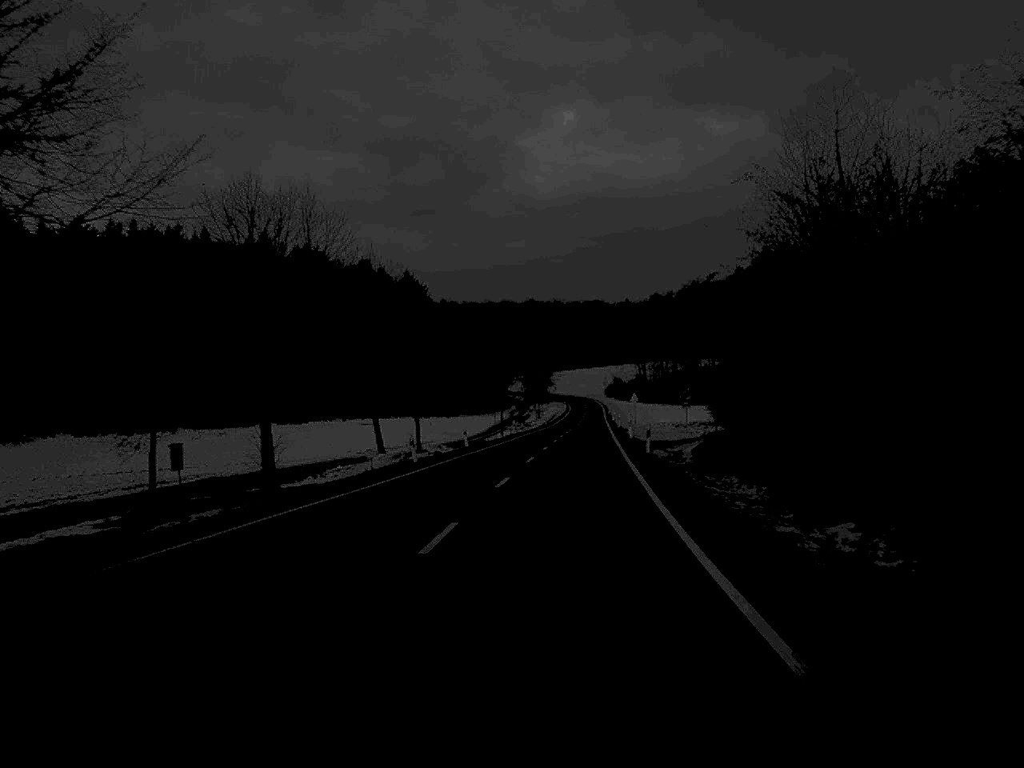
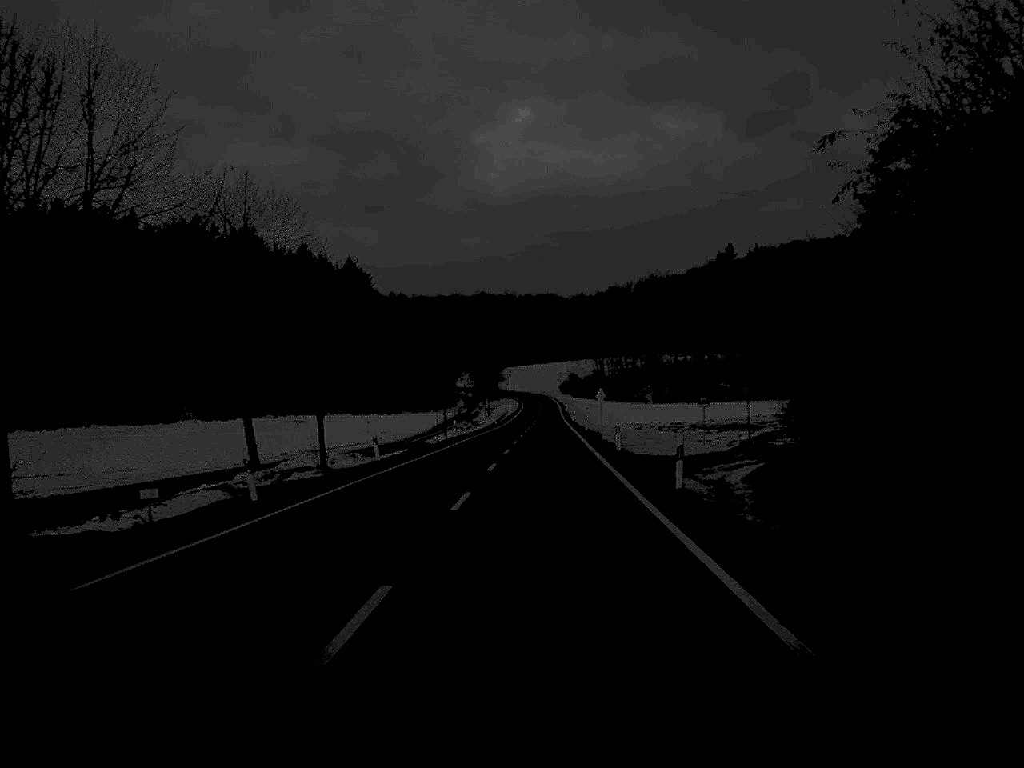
(+0.4, +18.3) m; +2°
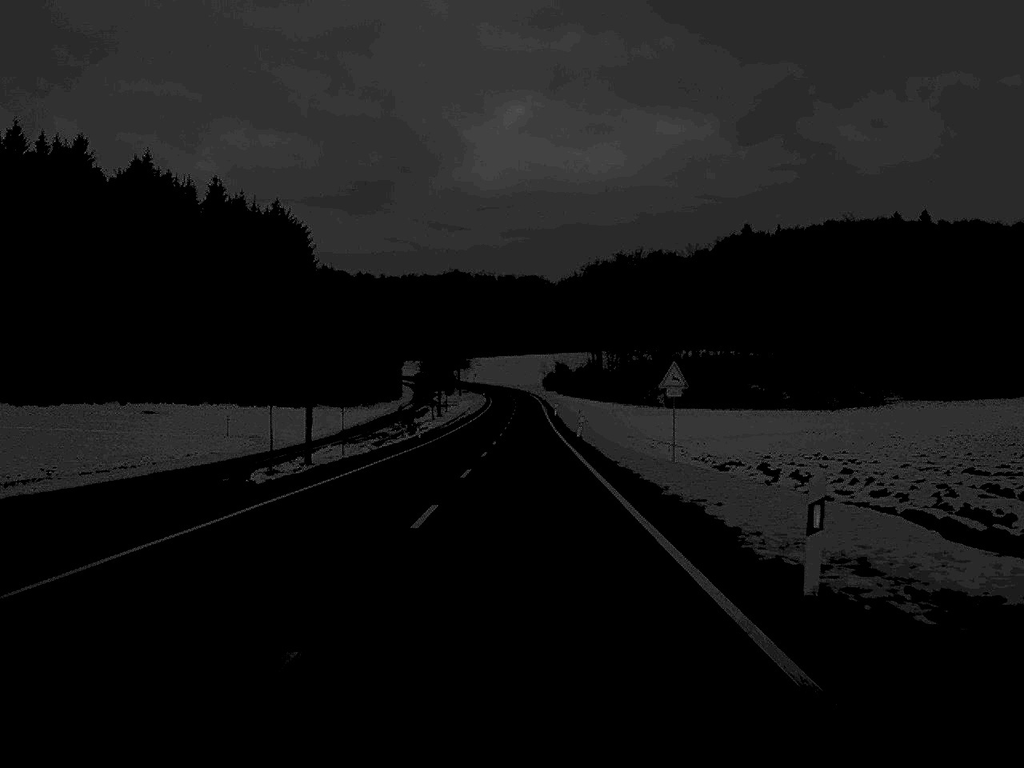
(+1.0, +62.8) m; +1°
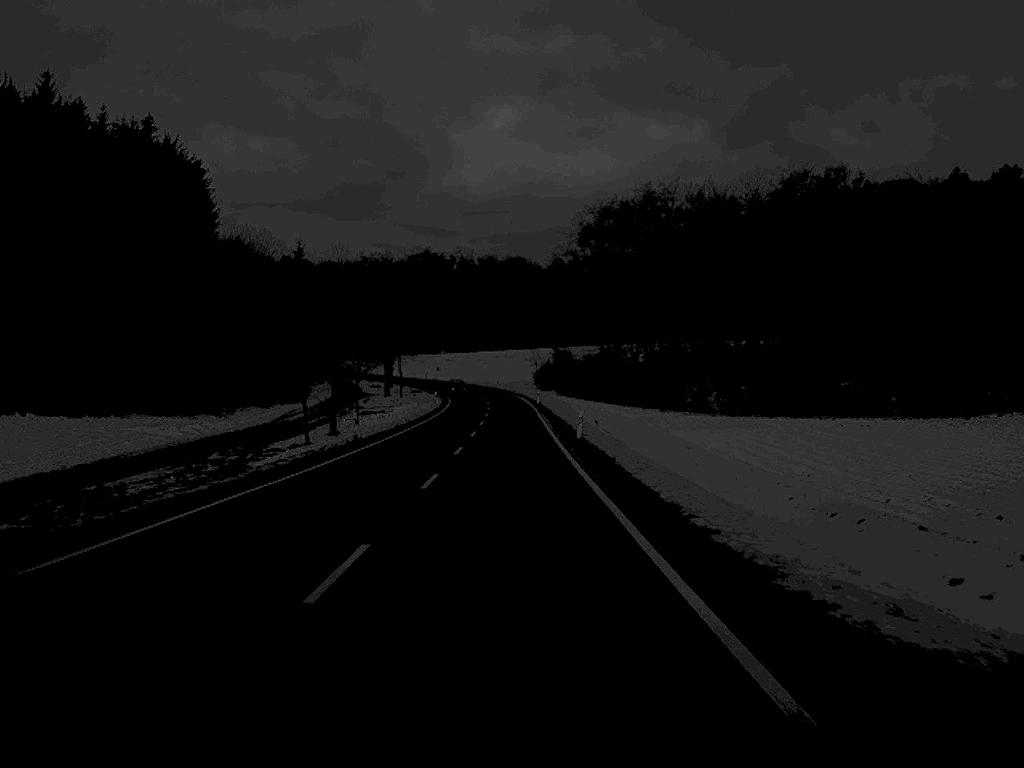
(+0.4, +66.0) m; +1°
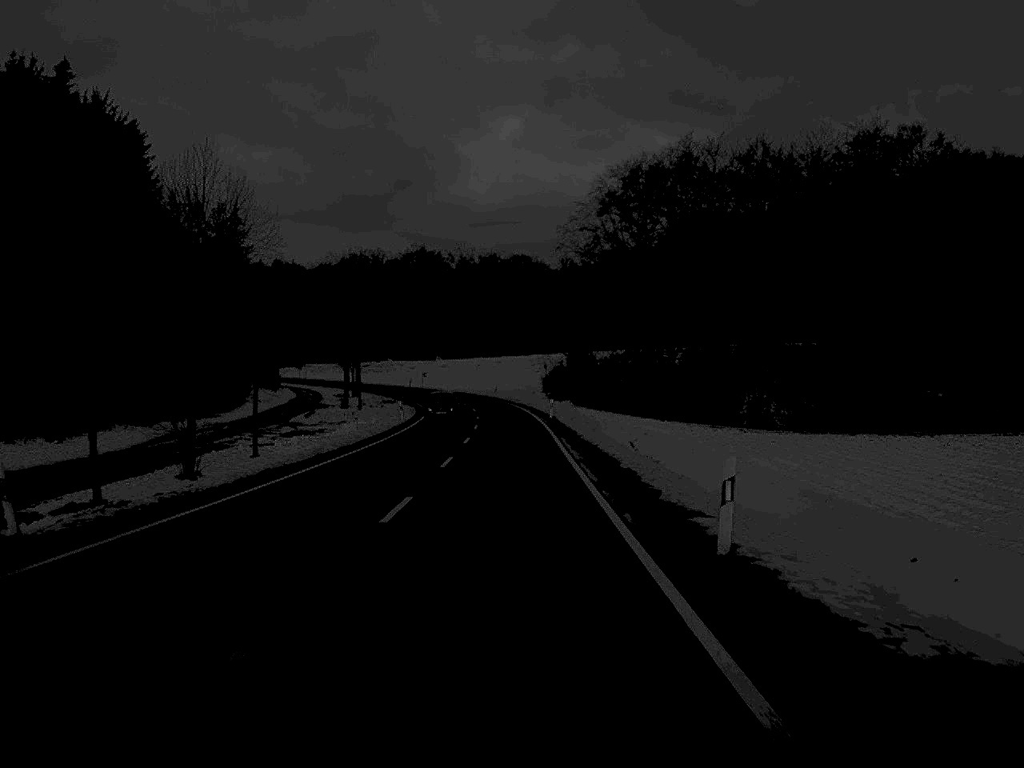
(-0.1, +29.6) m; 0°
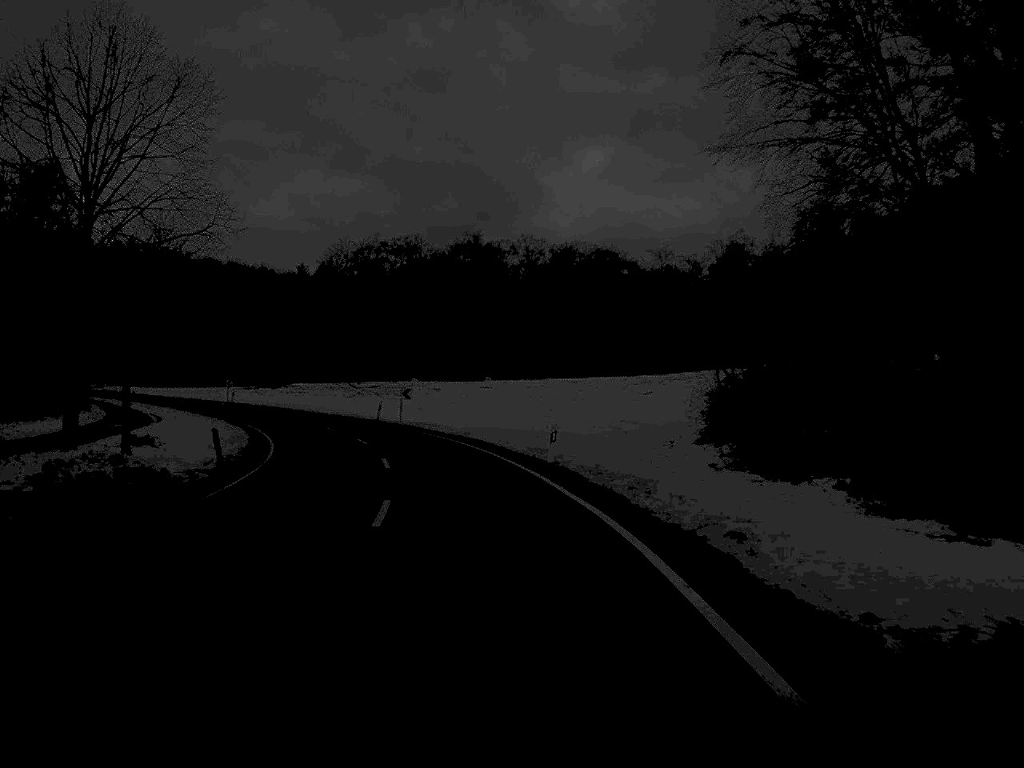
(-1.2, +71.6) m; -4°
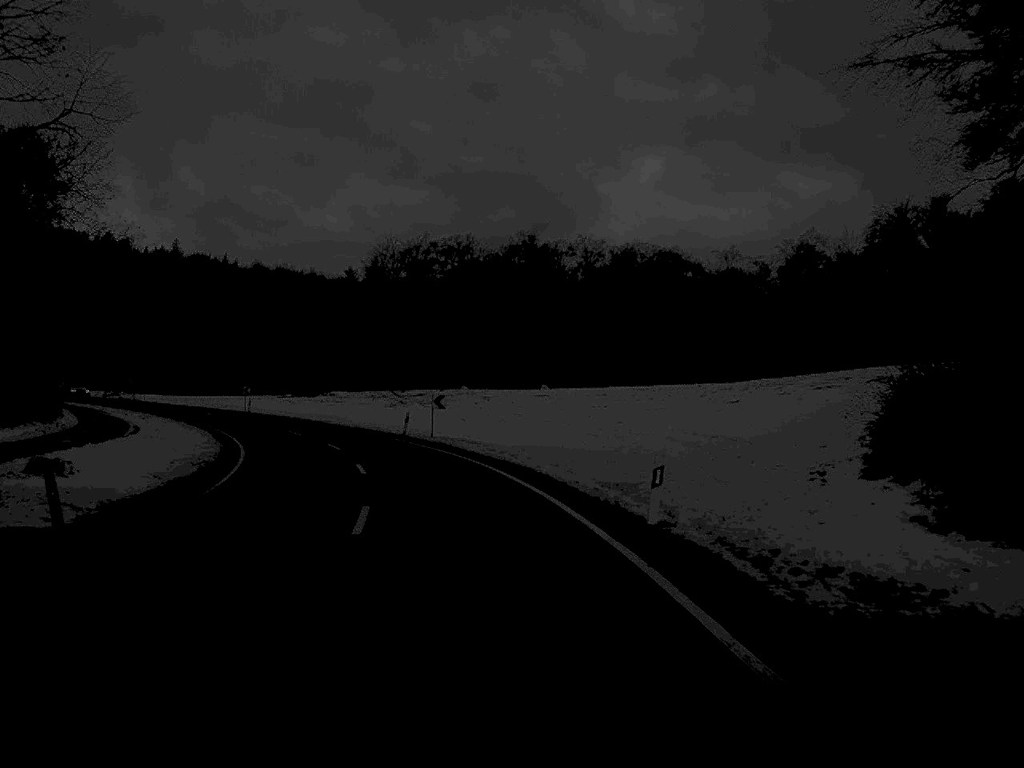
(-0.3, +12.6) m; -3°
